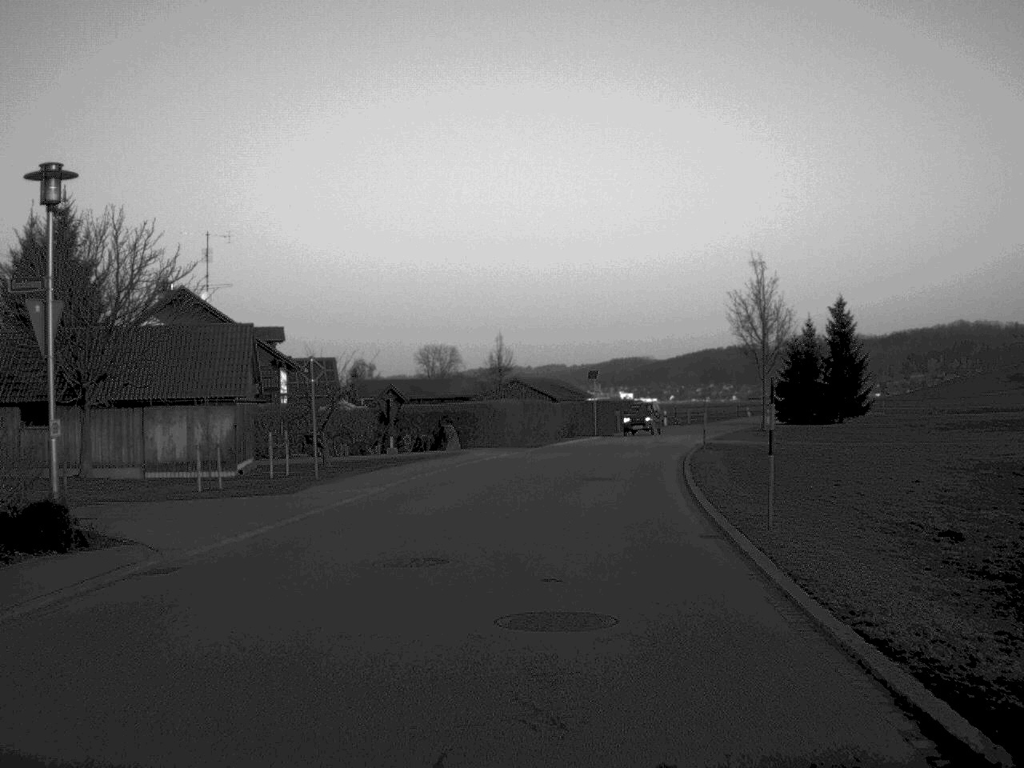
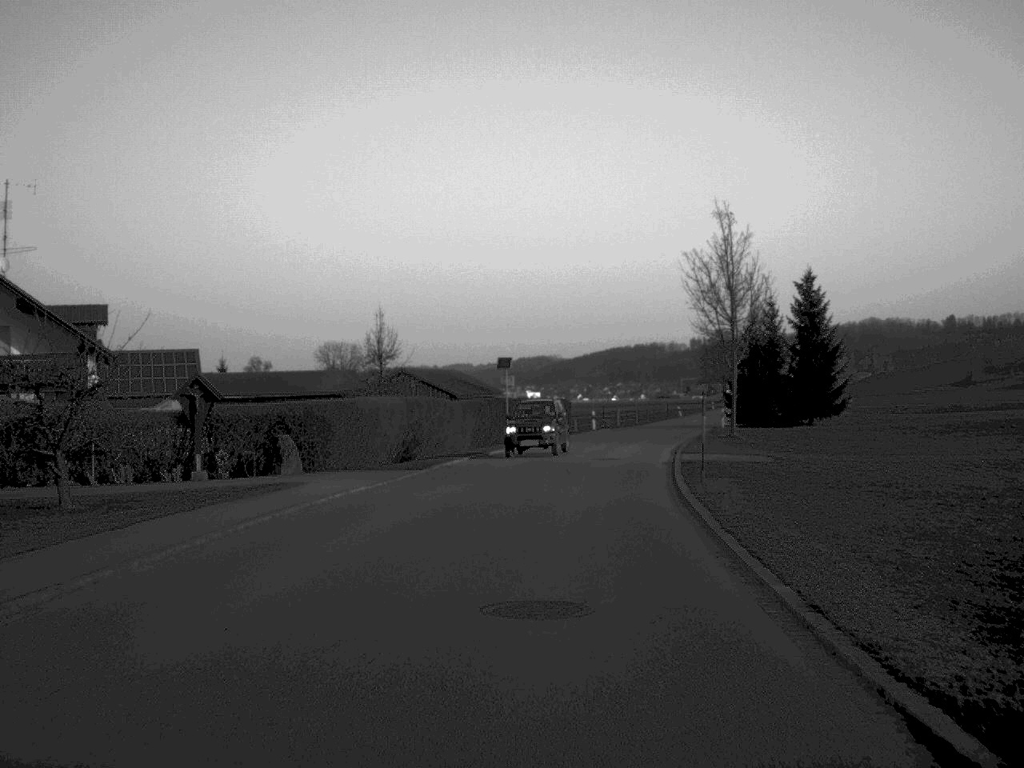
(+0.6, +17.2) m; +4°
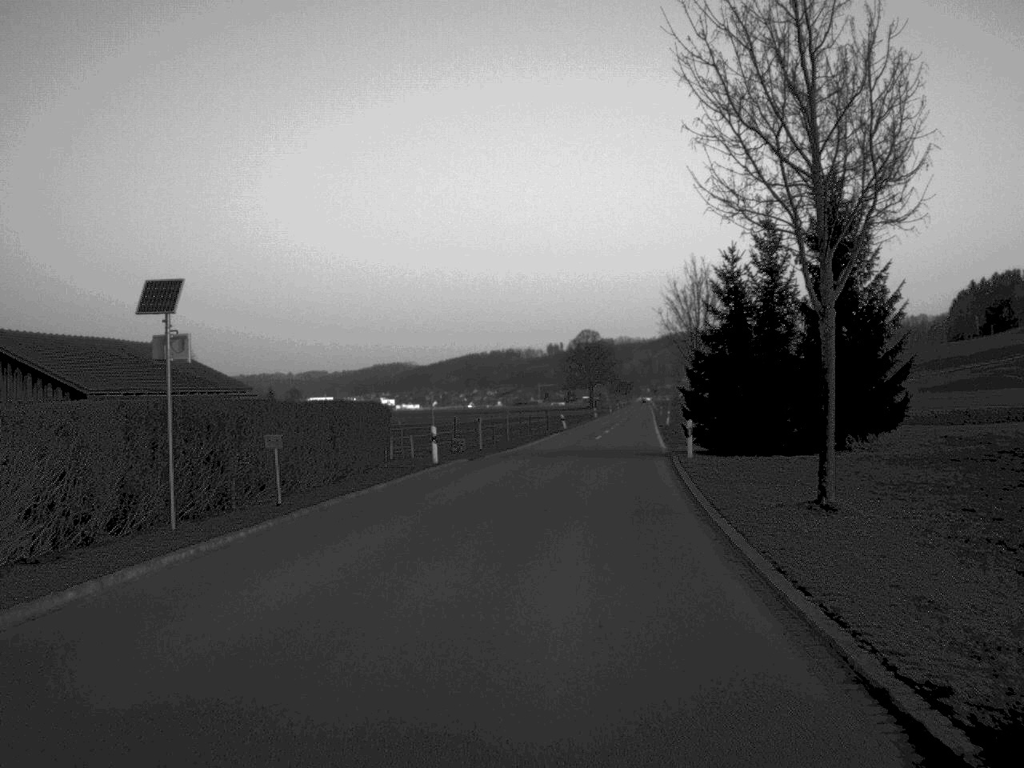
(+2.0, +33.8) m; +6°
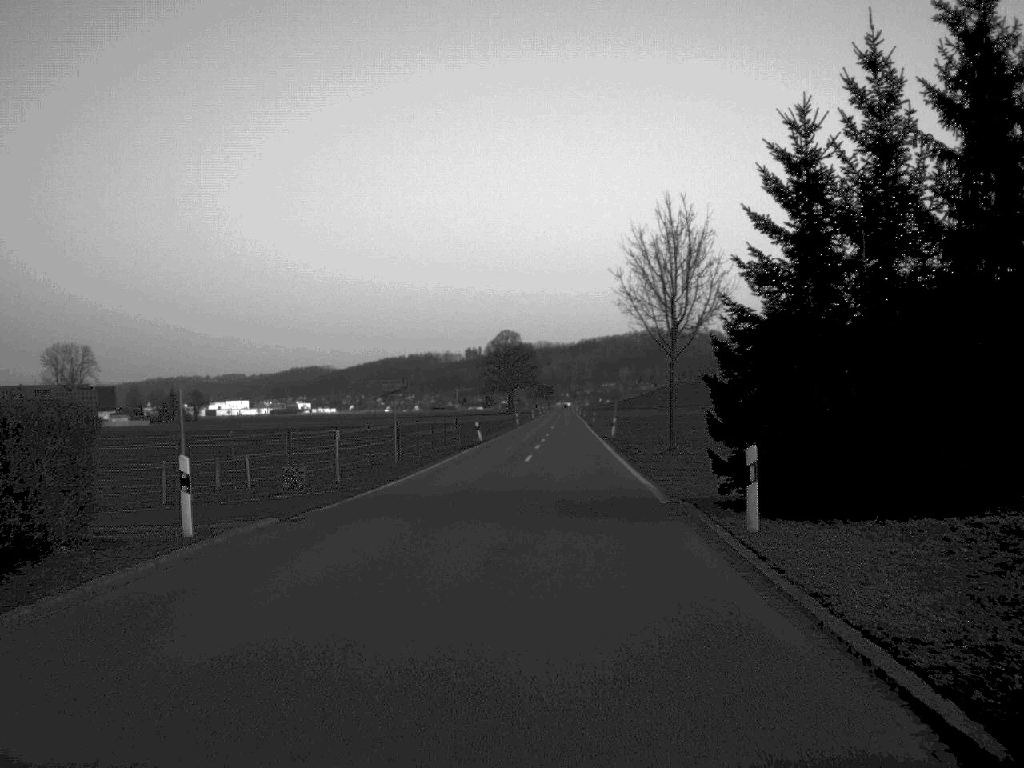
(+0.7, +19.4) m; +4°
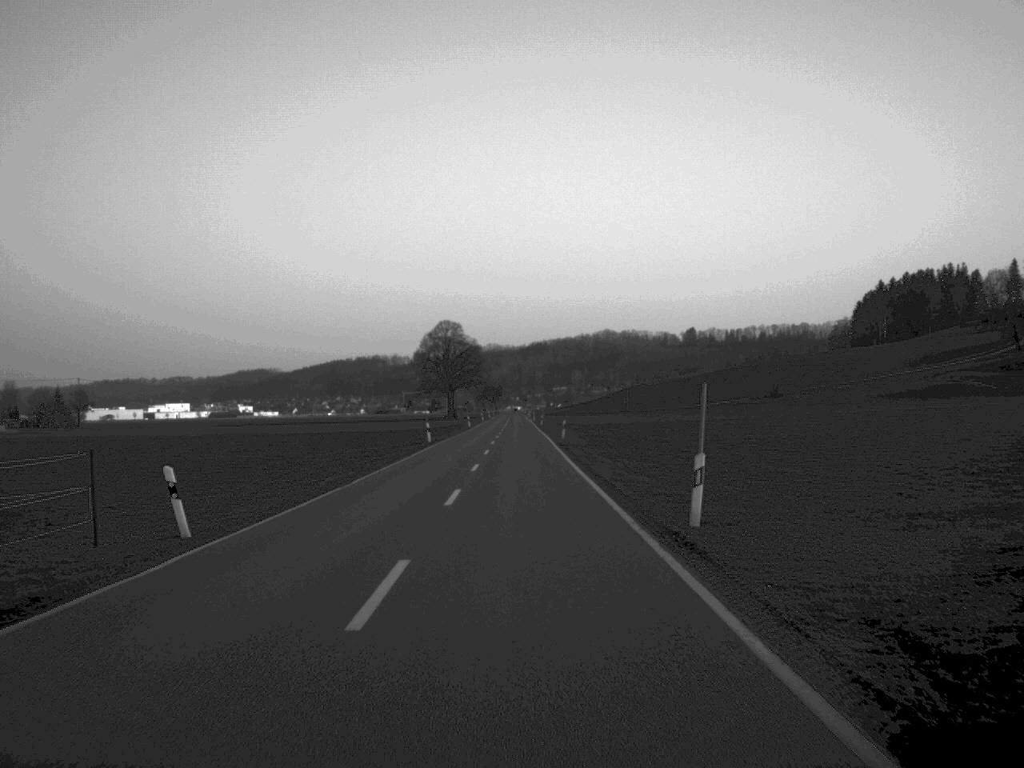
(+1.5, +49.6) m; +2°
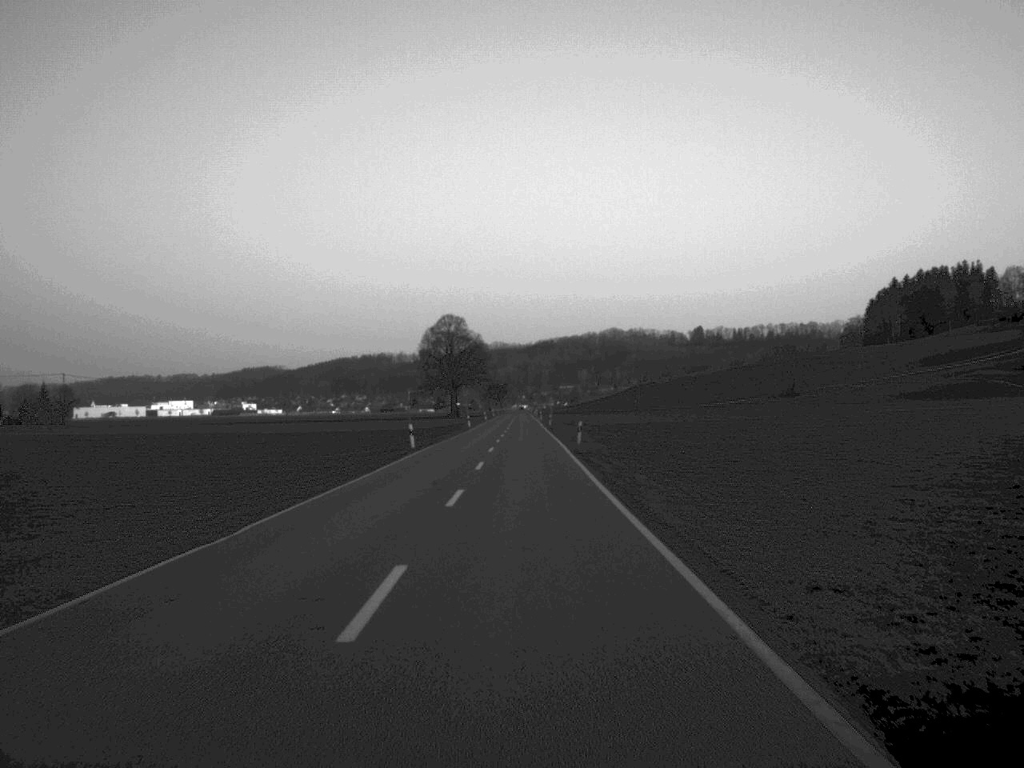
(0.0, +12.6) m; 0°
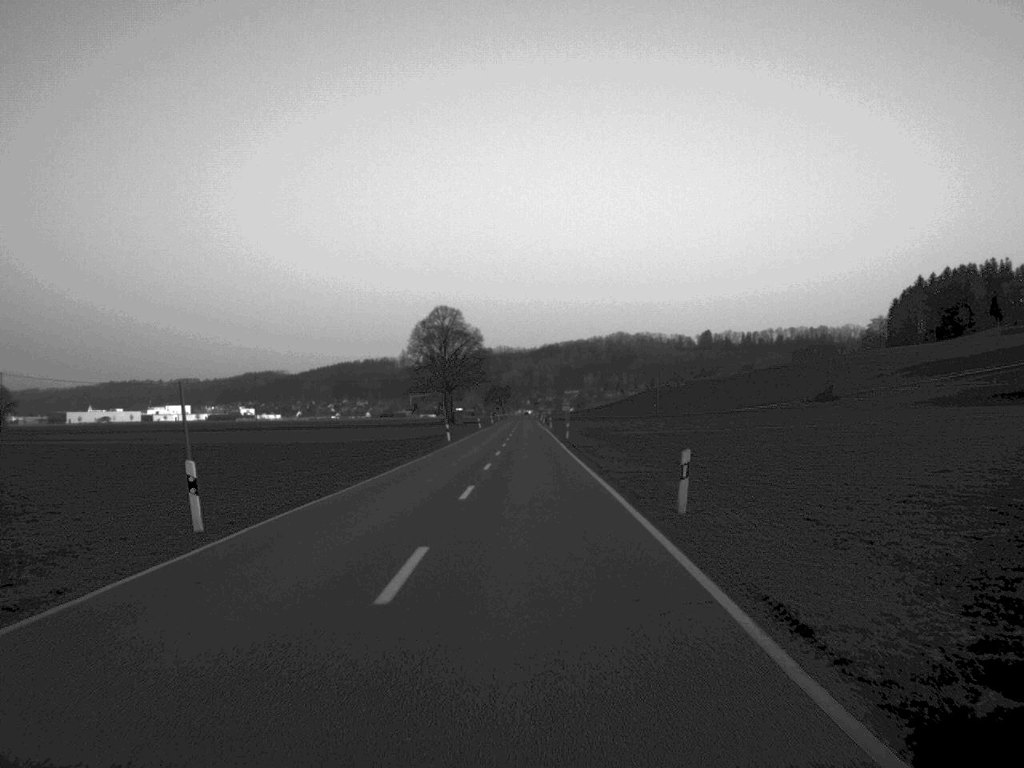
(-0.1, +34.7) m; 0°
